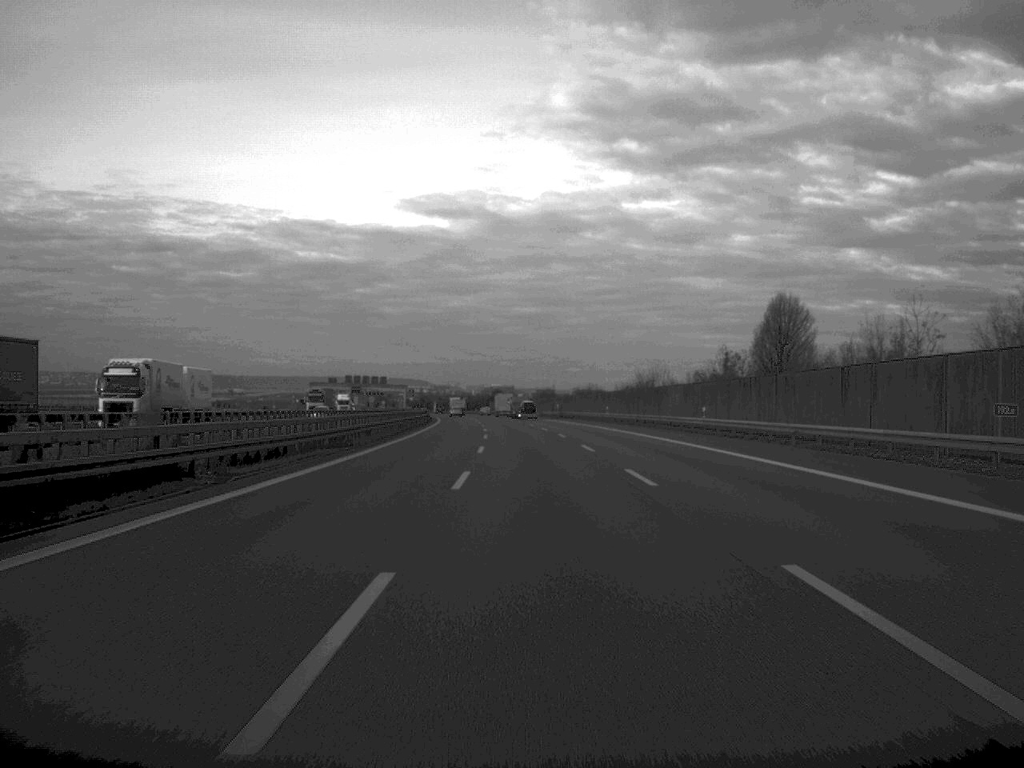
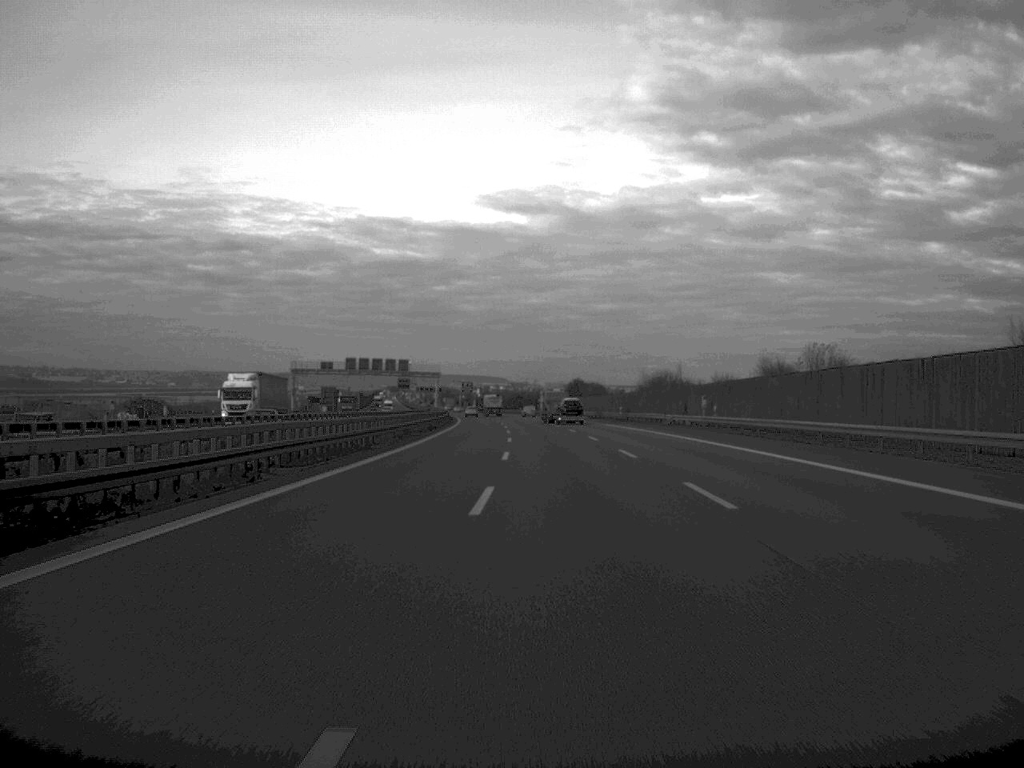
(-2.4, +95.5) m; -4°
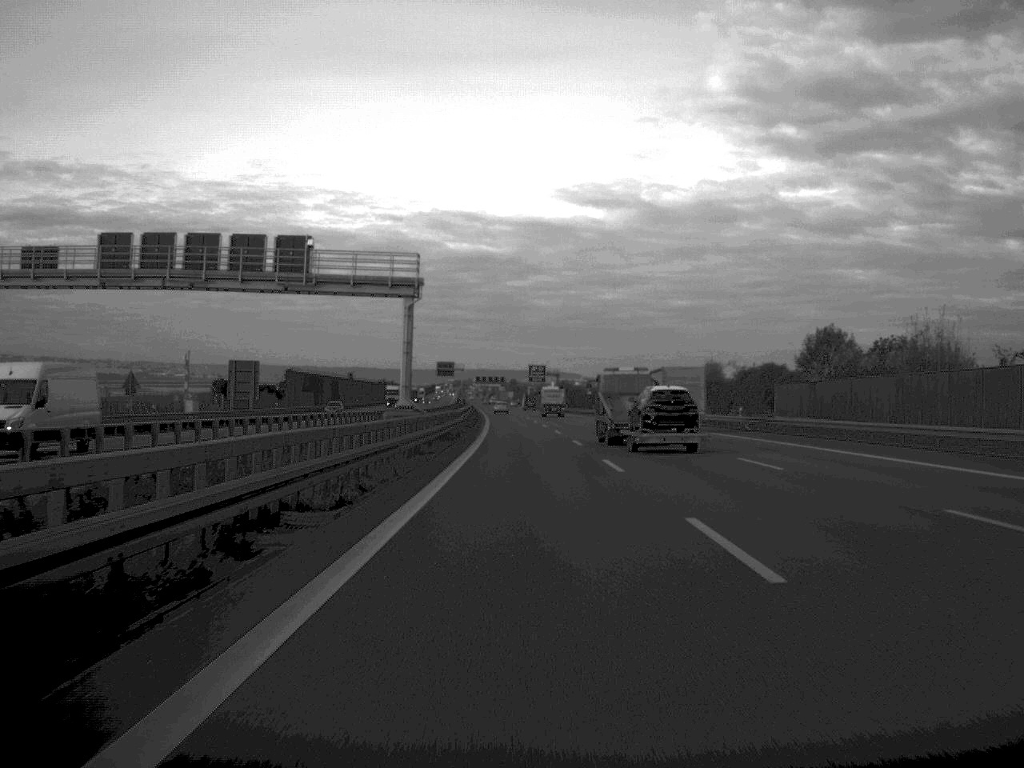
(-5.1, +132.5) m; -3°
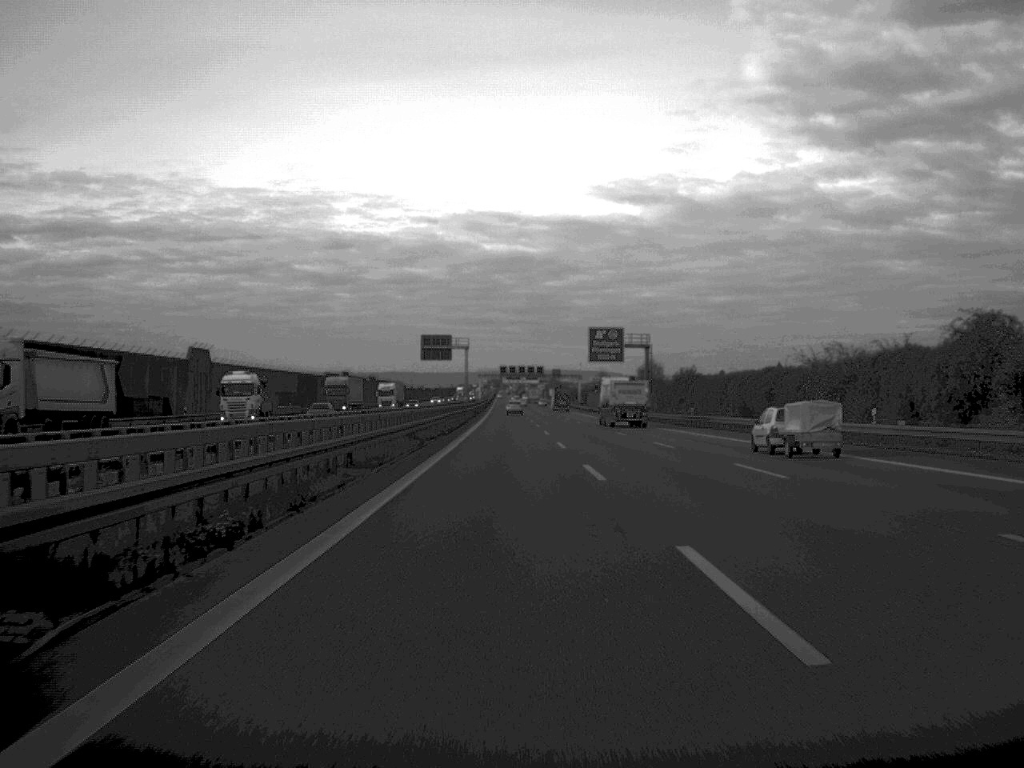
(-2.0, +129.2) m; -2°
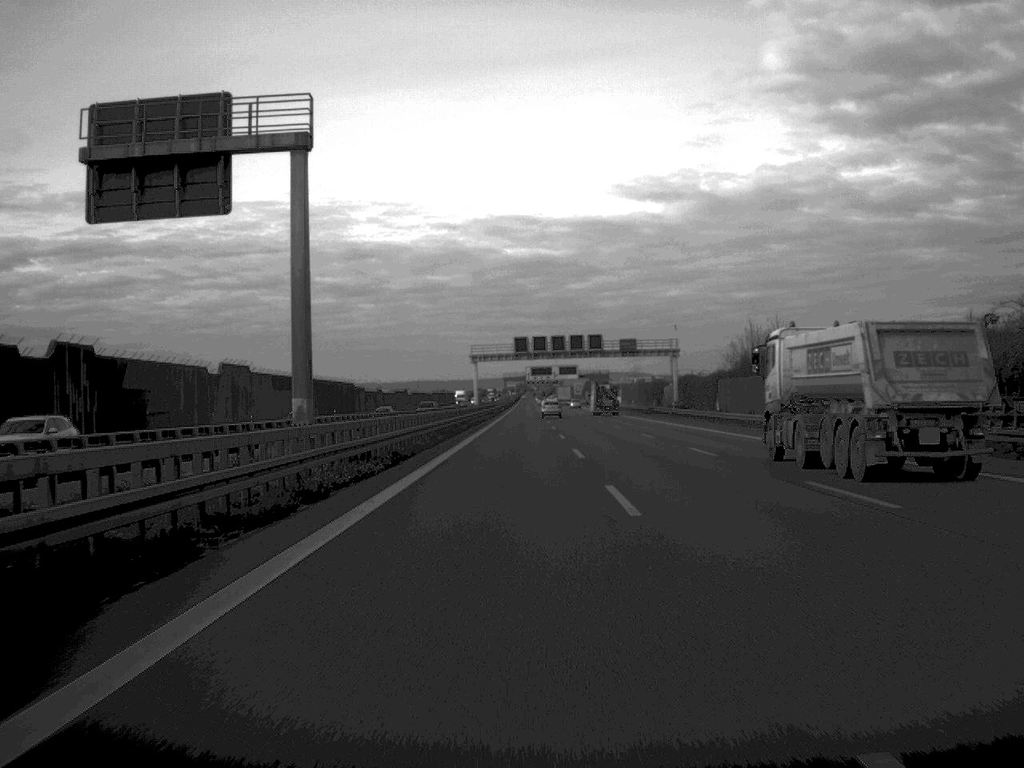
(-1.7, +133.1) m; -1°
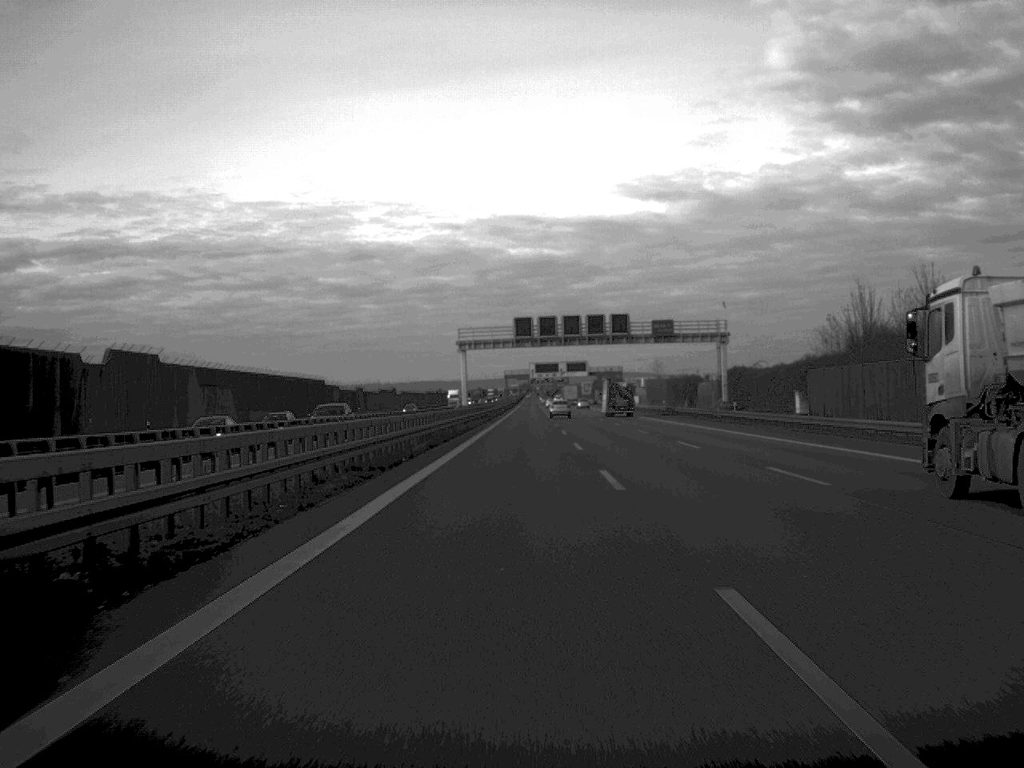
(0.0, +31.2) m; 0°
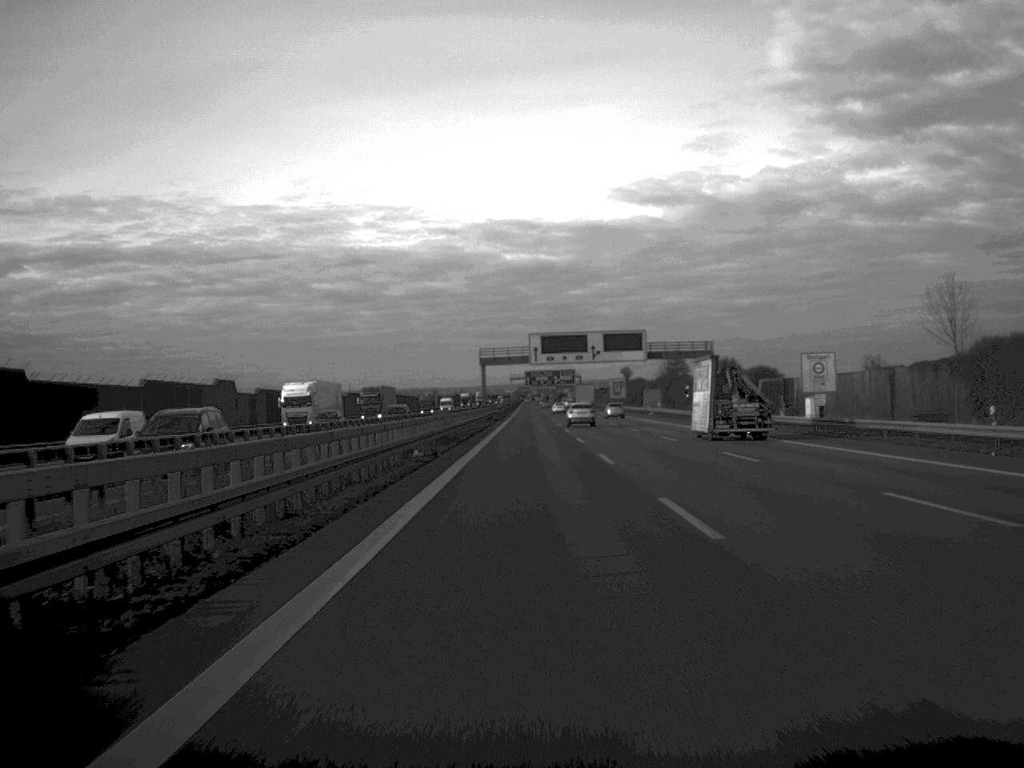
(-0.1, +133.1) m; 0°
